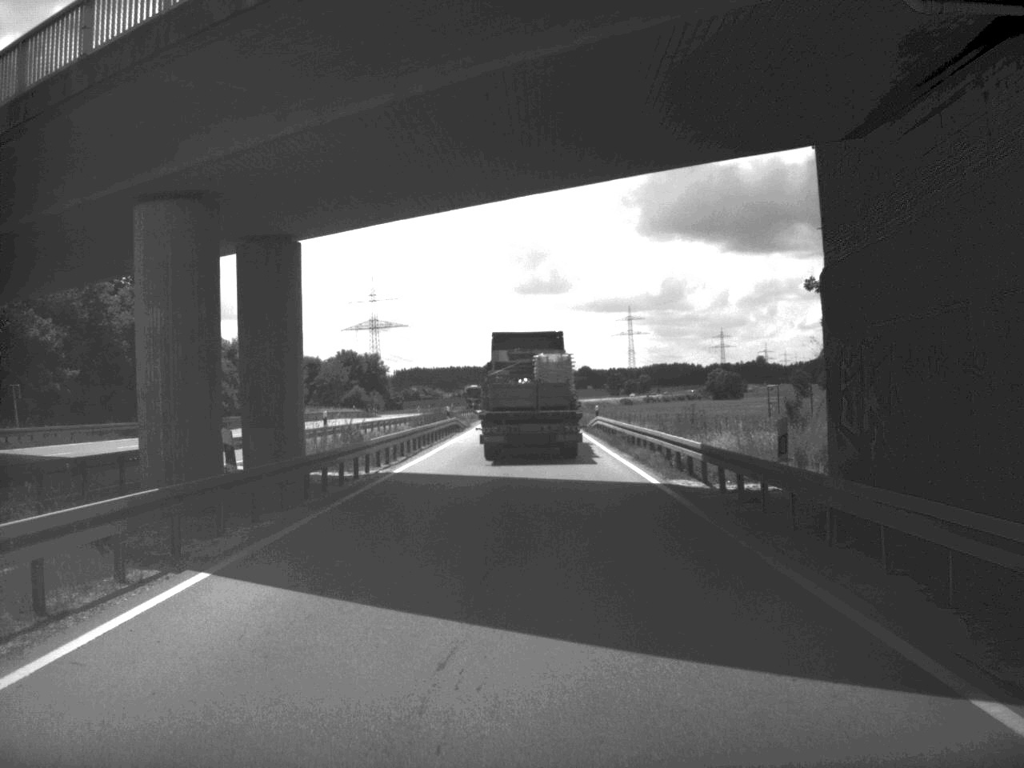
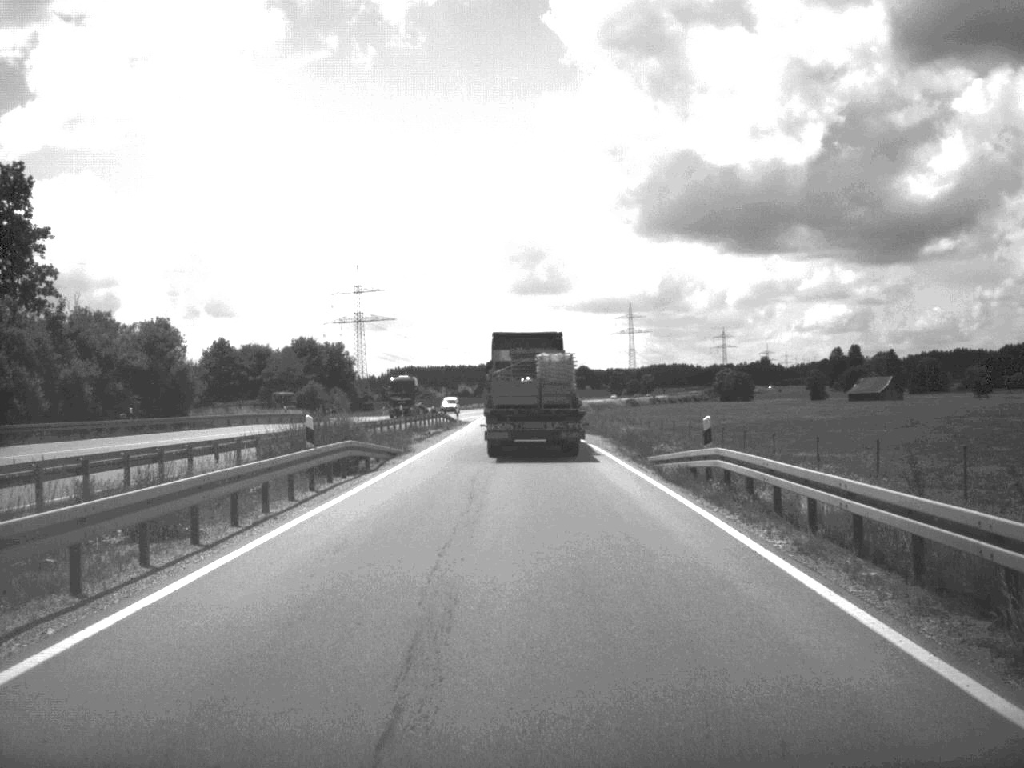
(0.0, +36.6) m; 0°
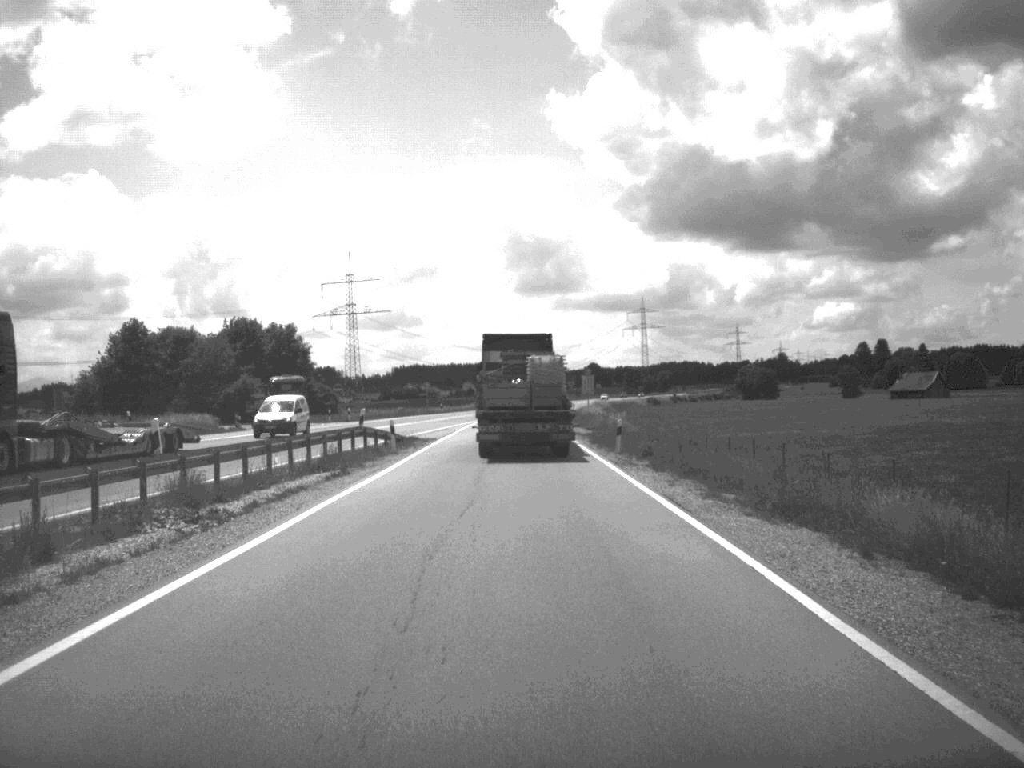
(-0.1, +40.4) m; -1°
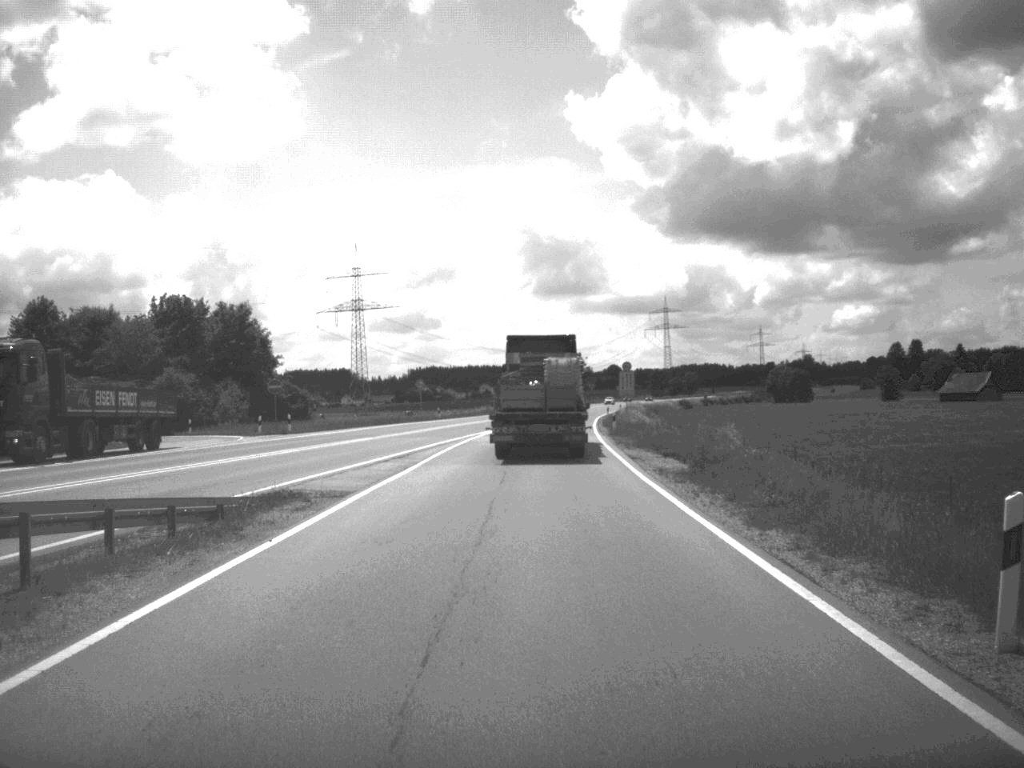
(-0.3, +29.6) m; -1°
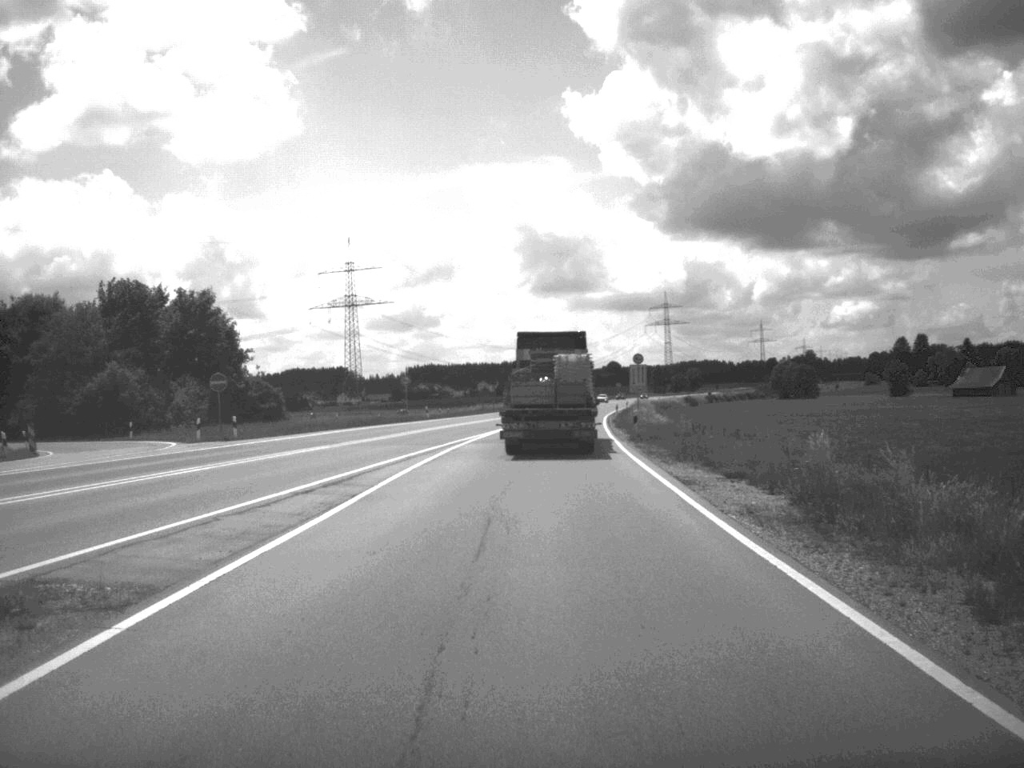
(0.0, +11.7) m; 0°
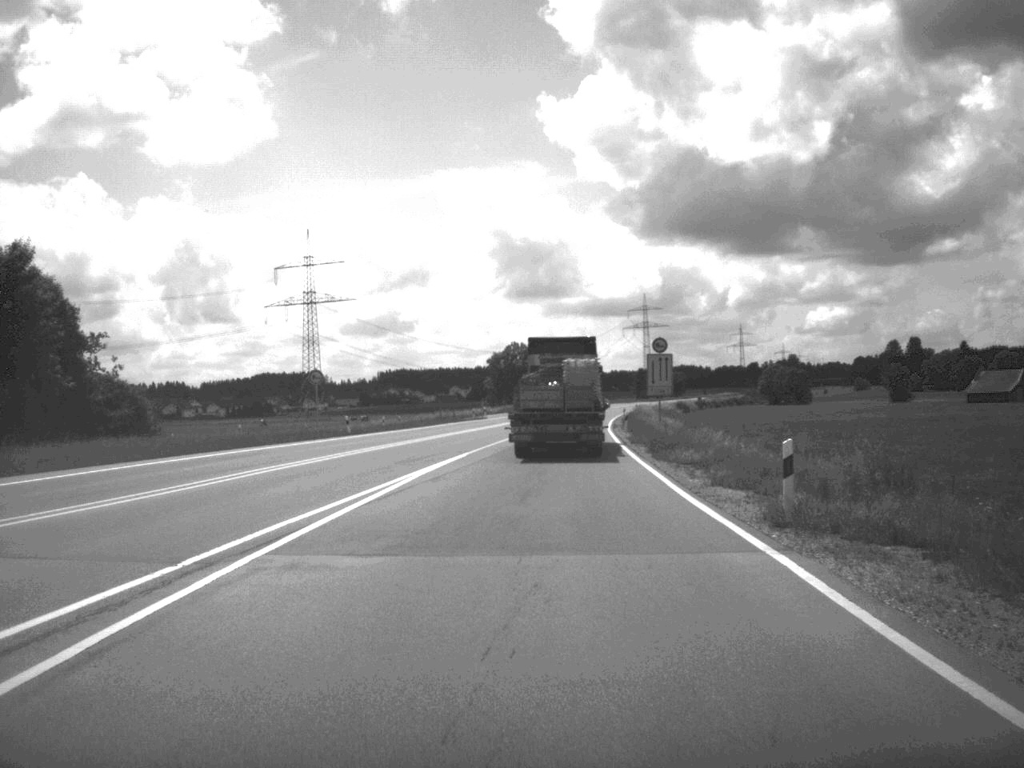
(+0.3, +30.3) m; +1°
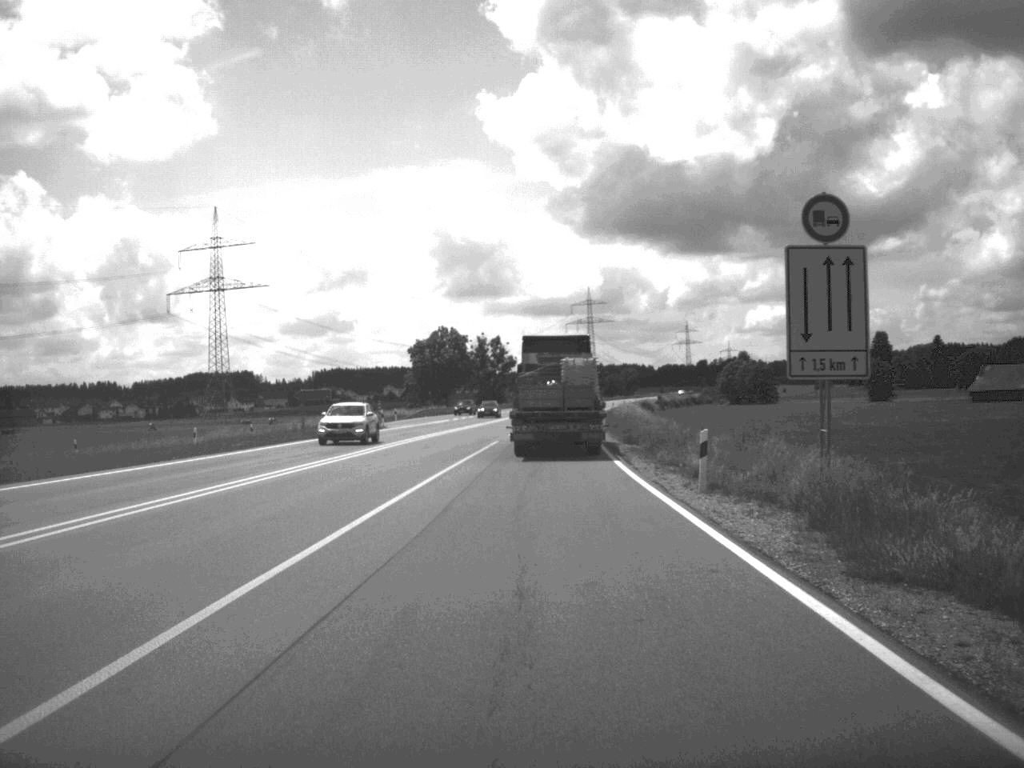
(+1.0, +43.0) m; +3°
